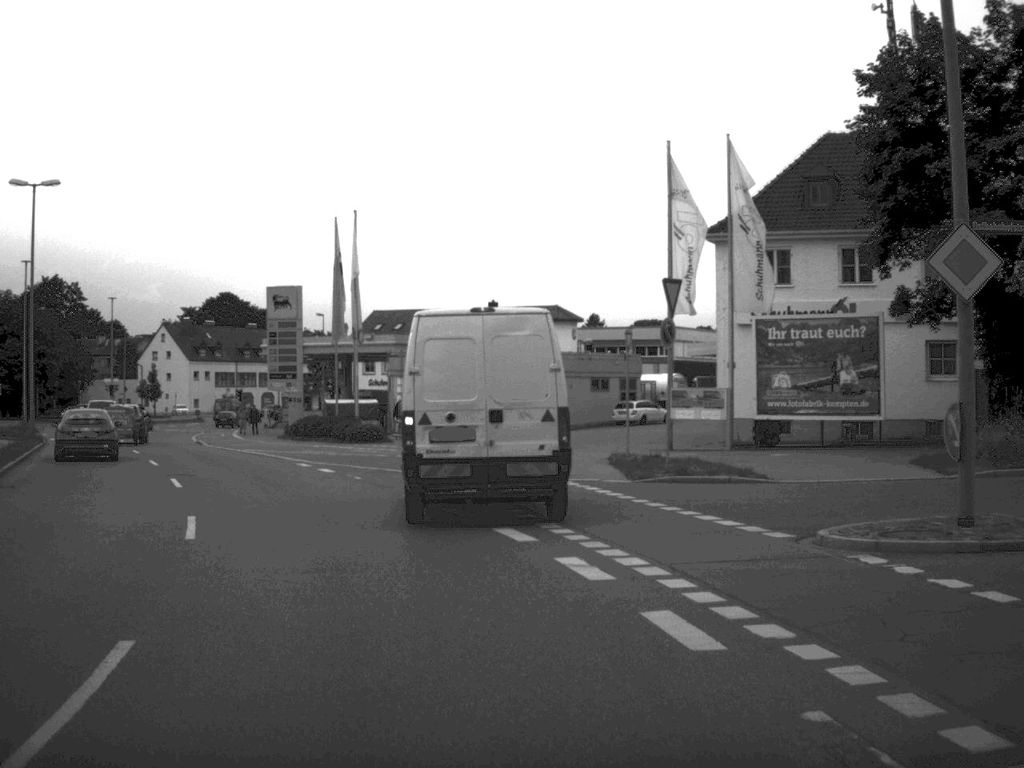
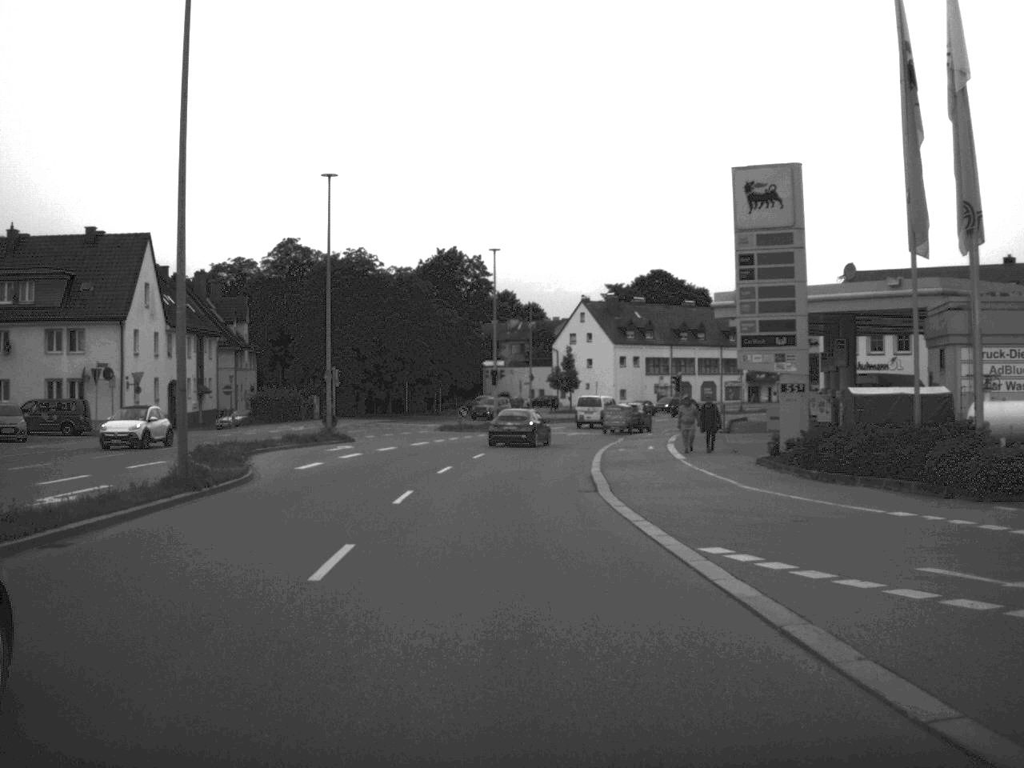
(-6.3, +29.2) m; -19°
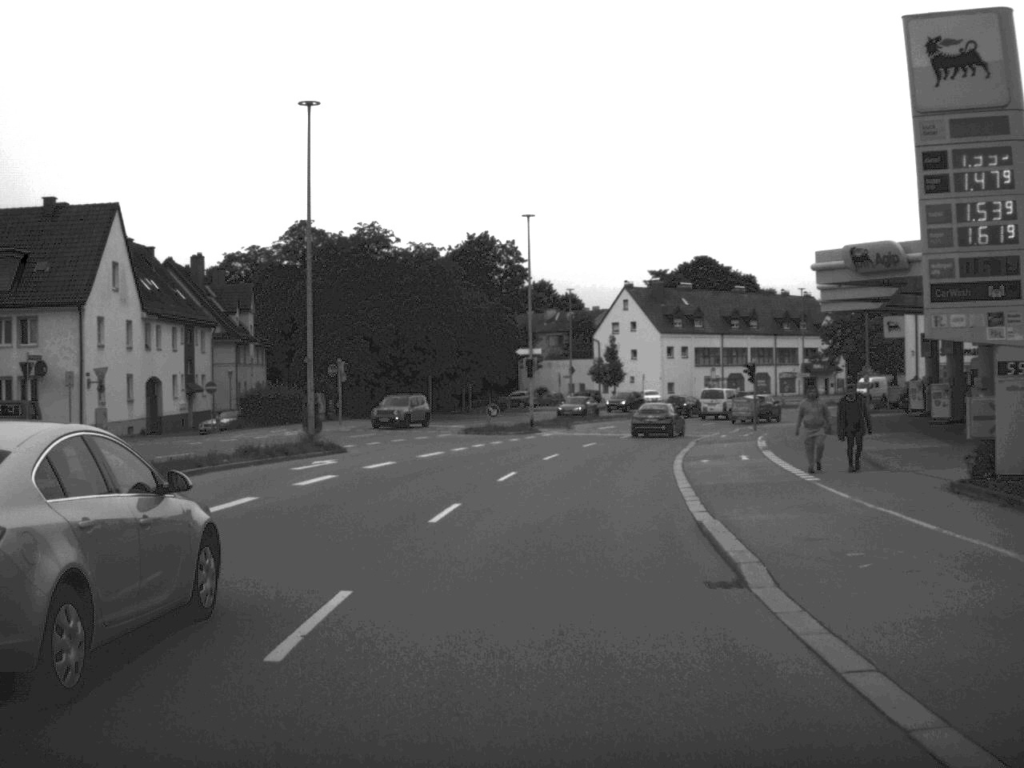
(-0.2, +12.1) m; -2°
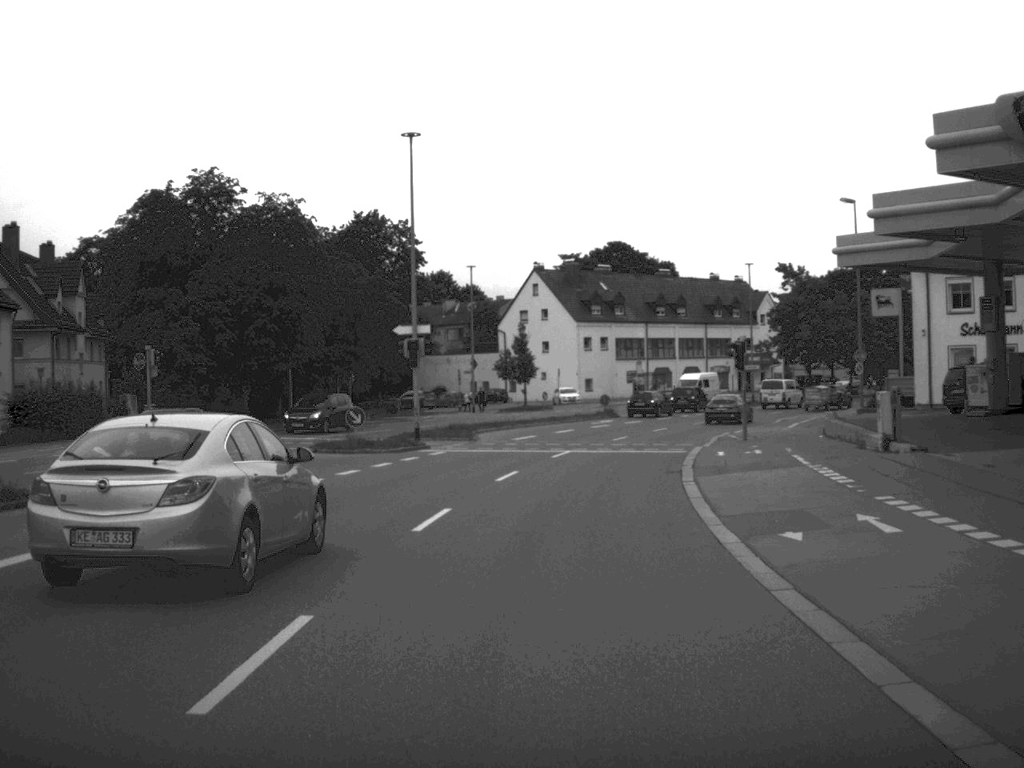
(+0.5, +18.9) m; +4°
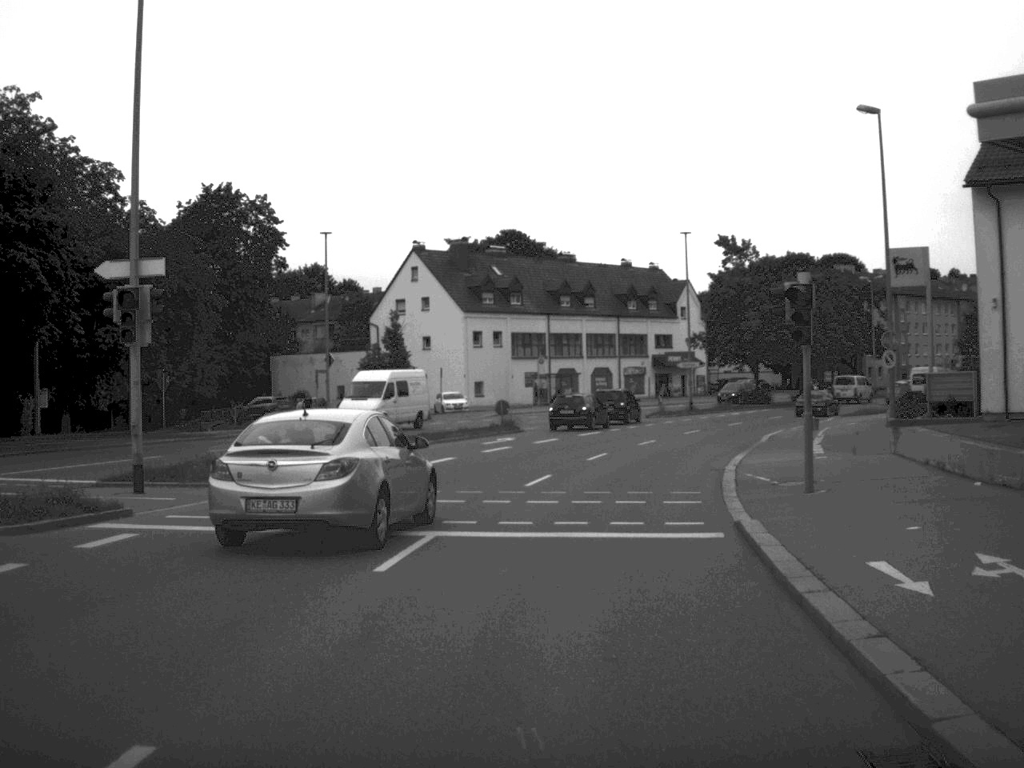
(+0.9, +21.2) m; +5°
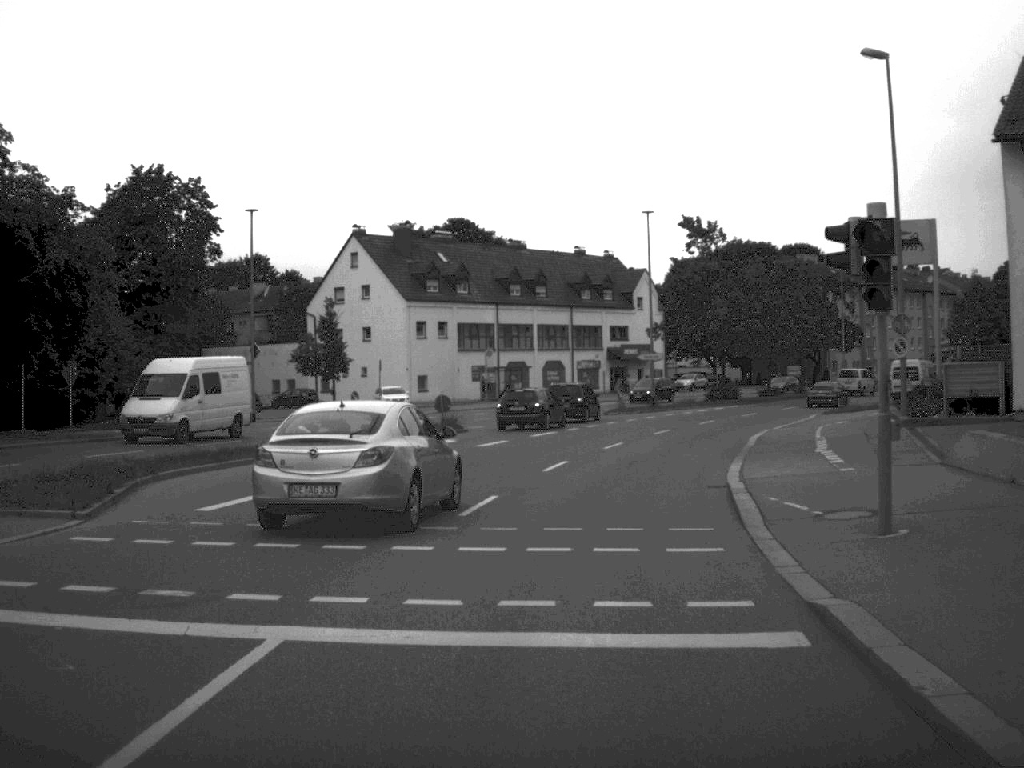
(+0.1, +6.6) m; +2°
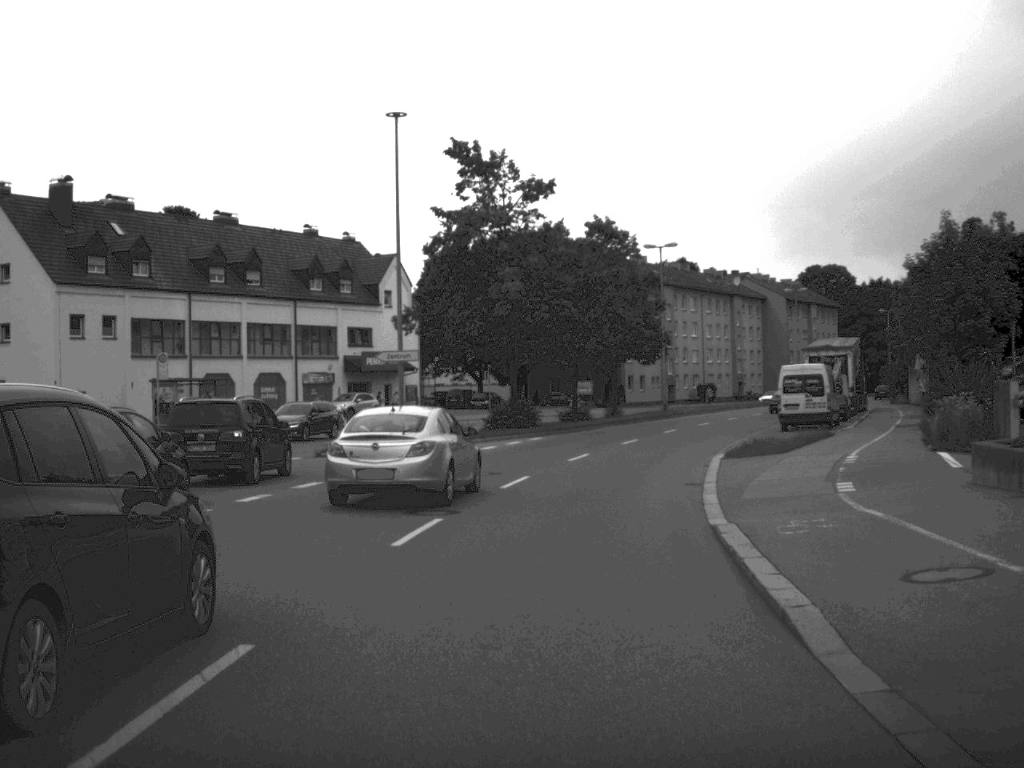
(+2.6, +27.3) m; +11°
